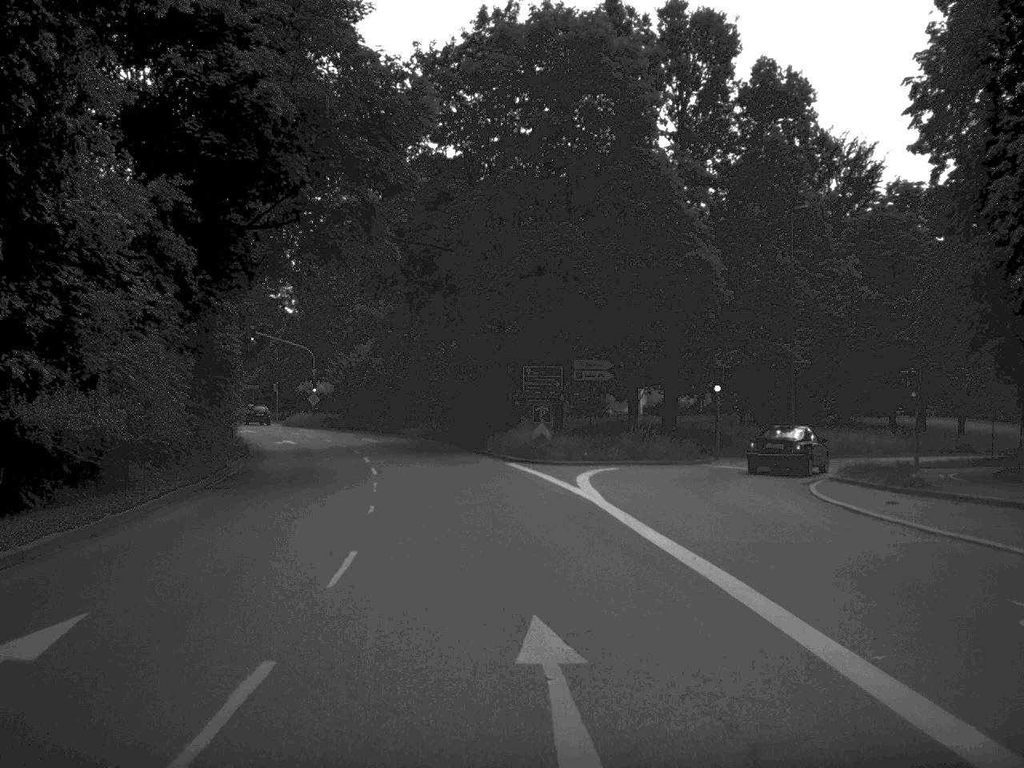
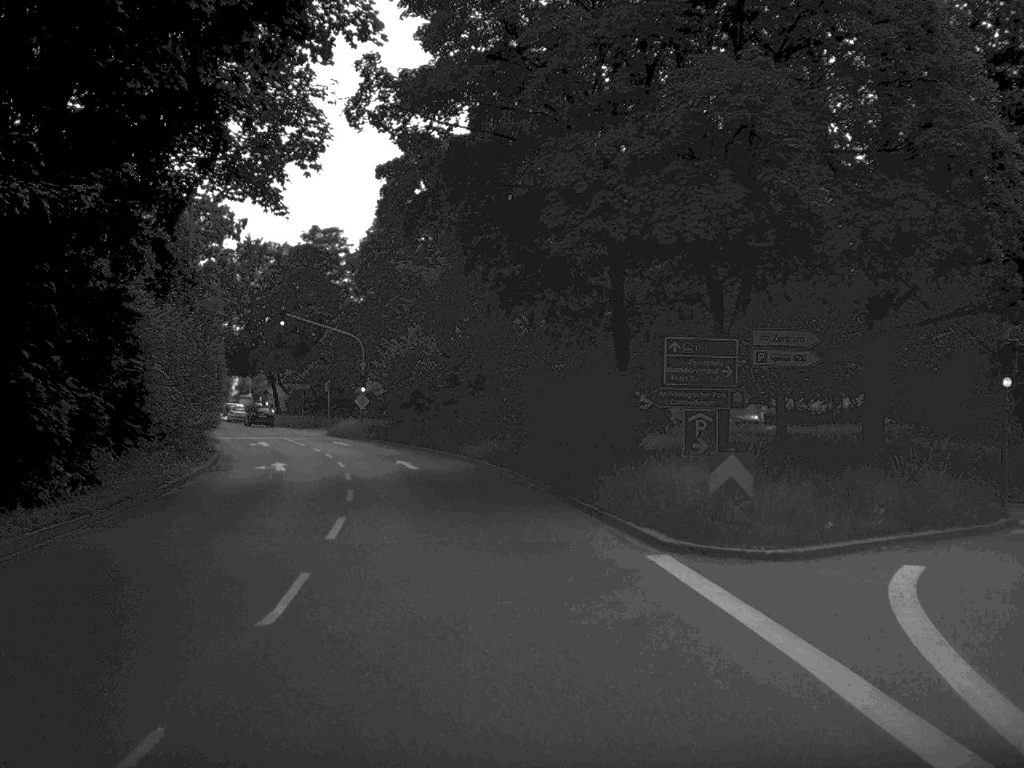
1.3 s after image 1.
(-0.7, +19.3) m; -4°
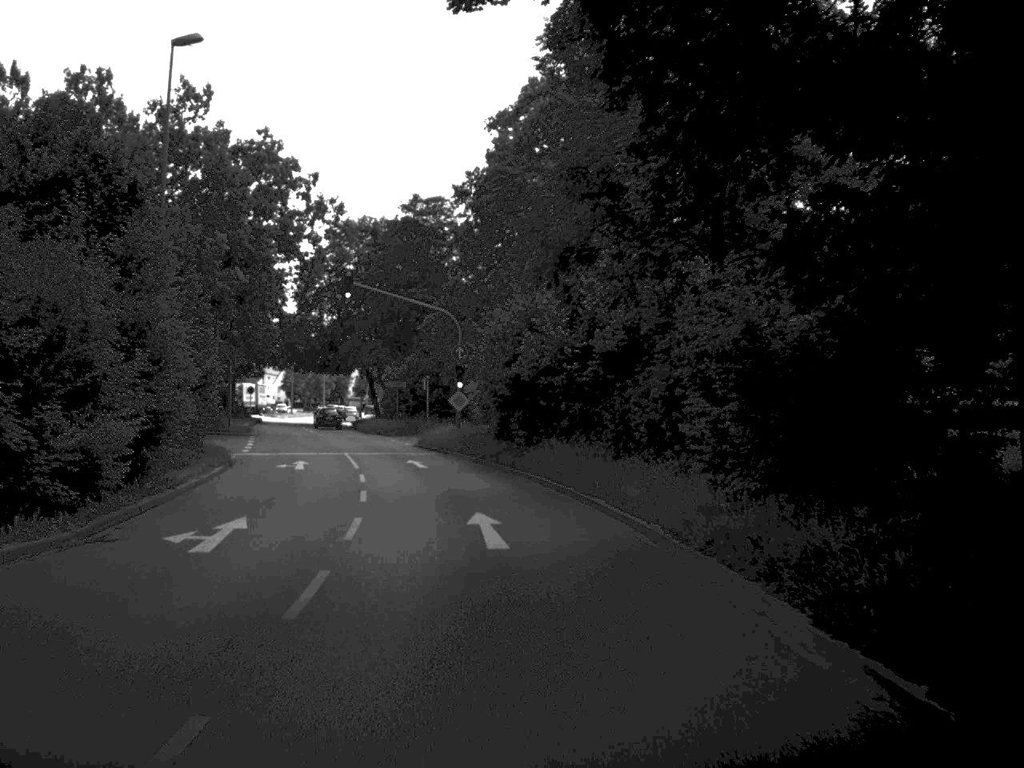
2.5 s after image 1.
(-0.9, +17.6) m; -6°
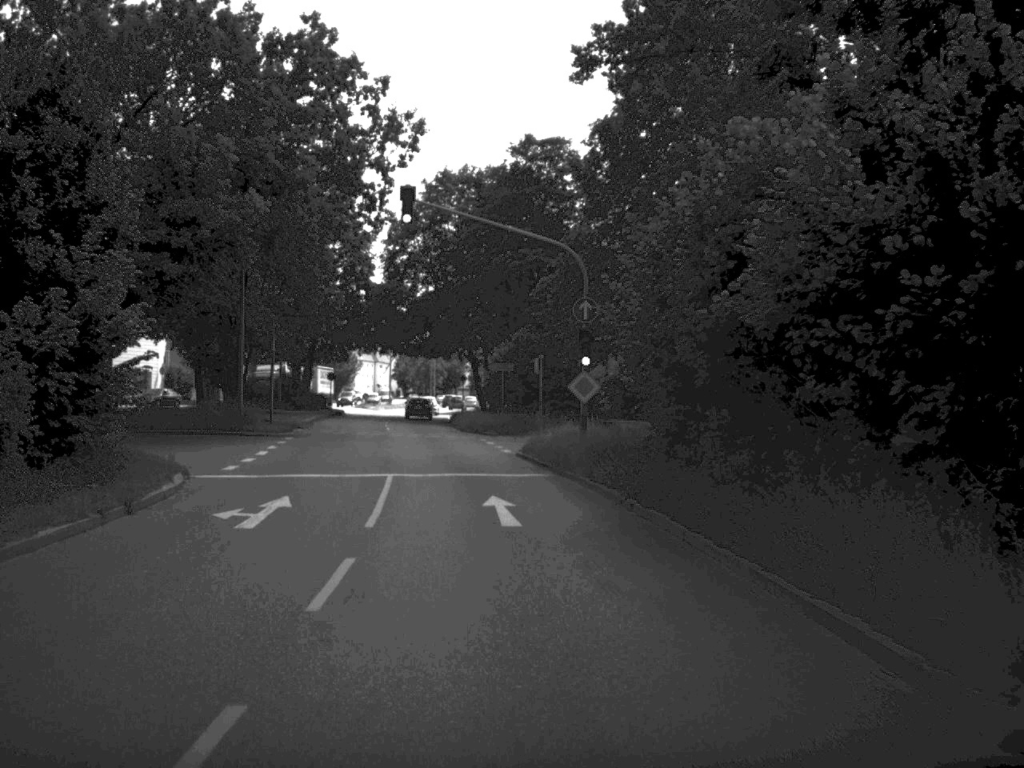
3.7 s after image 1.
(-0.9, +17.8) m; -6°
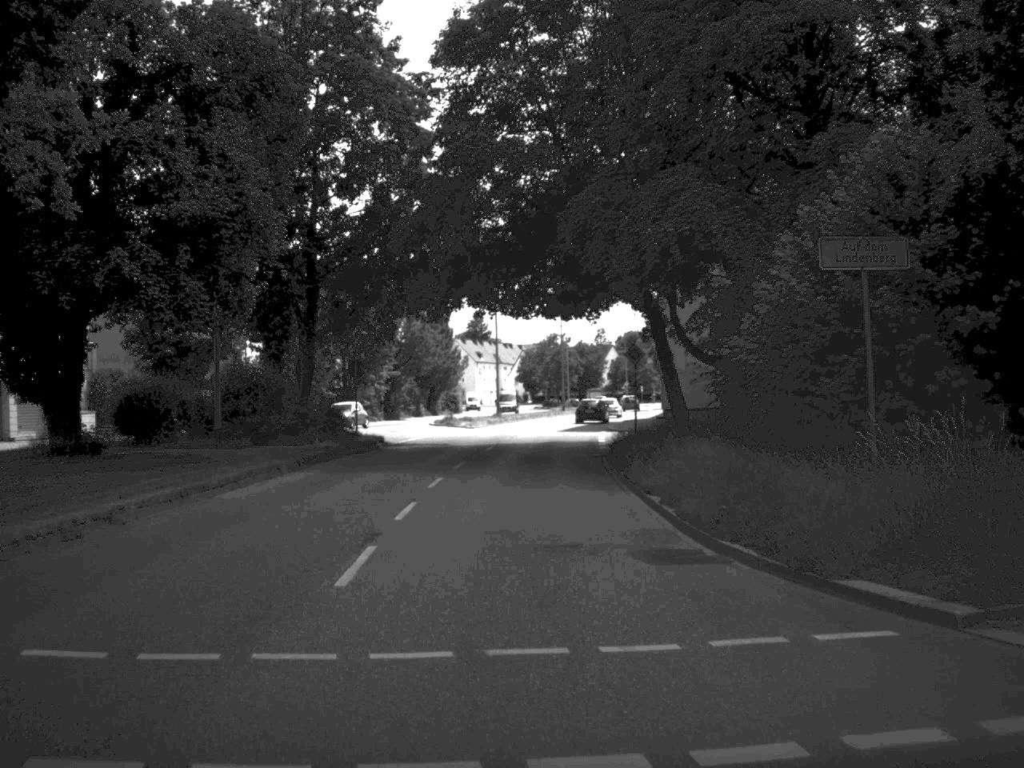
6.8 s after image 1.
(-3.2, +44.8) m; -6°
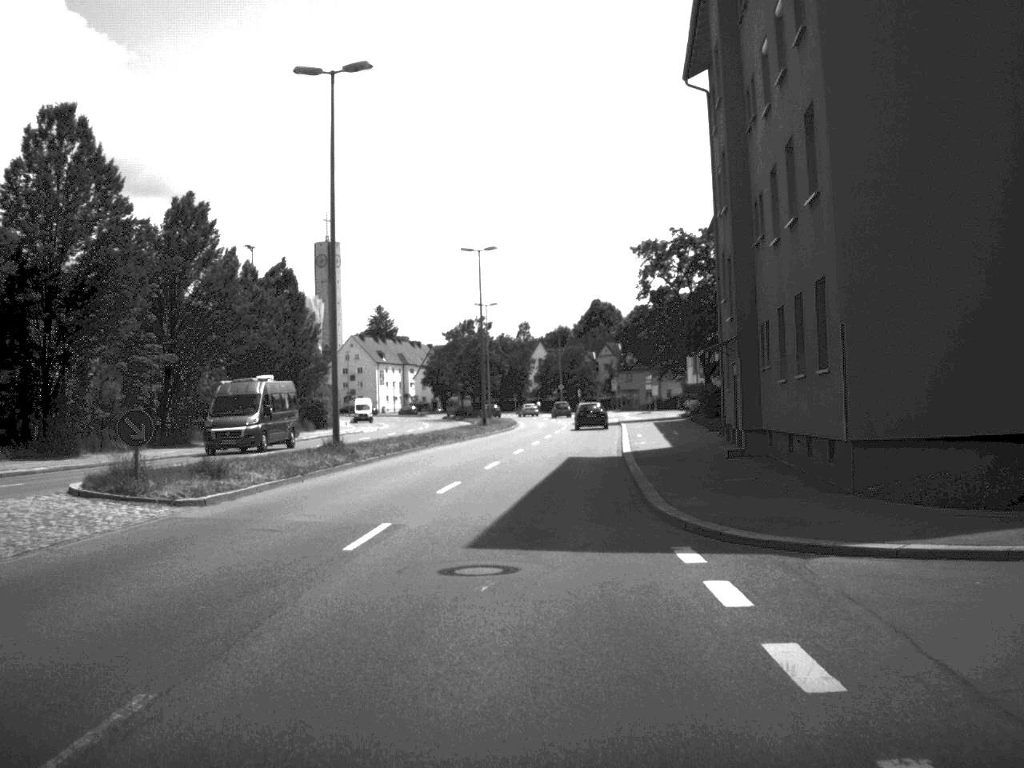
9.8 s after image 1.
(+0.8, +44.1) m; +4°
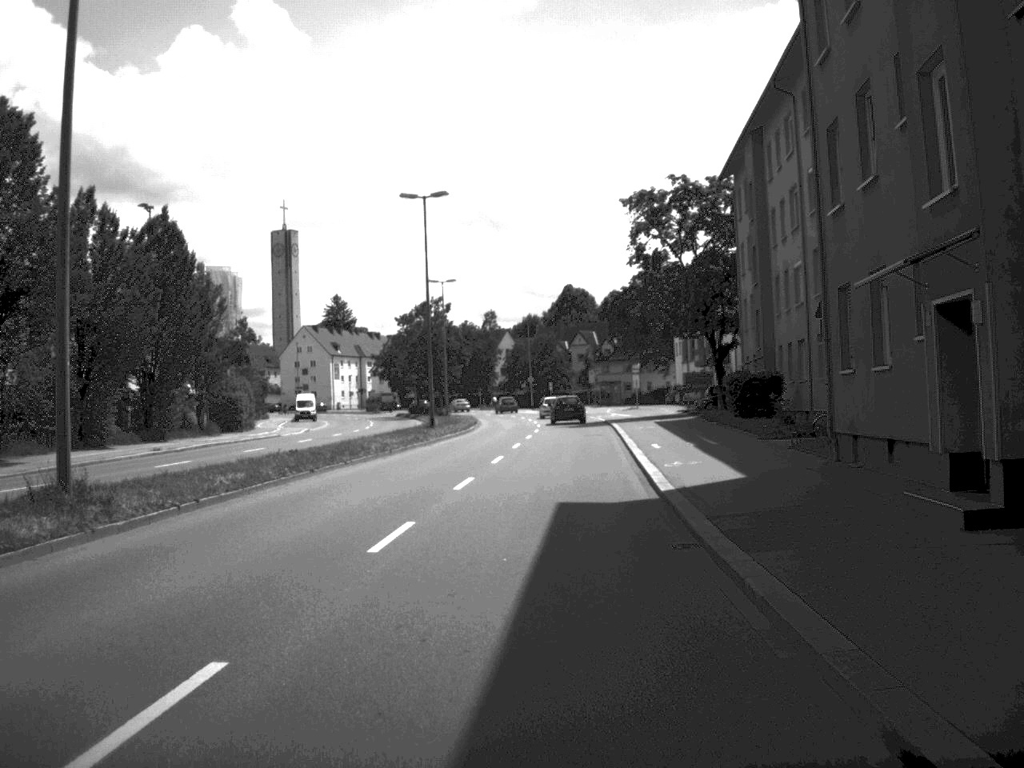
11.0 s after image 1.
(+0.2, +17.5) m; +1°
